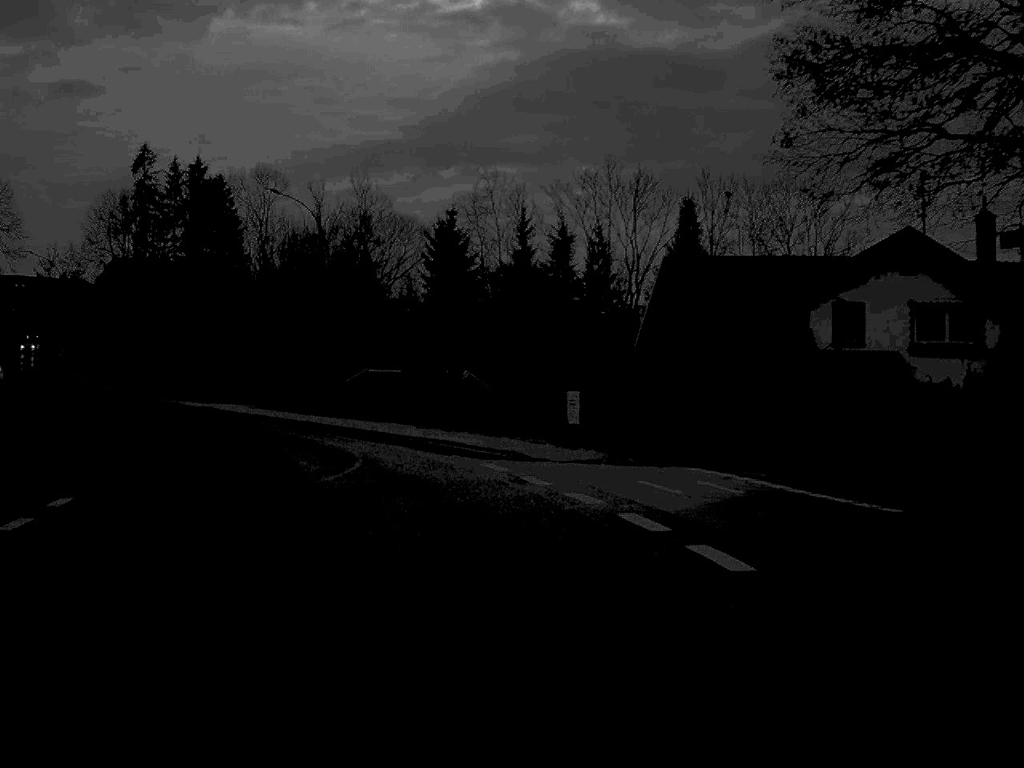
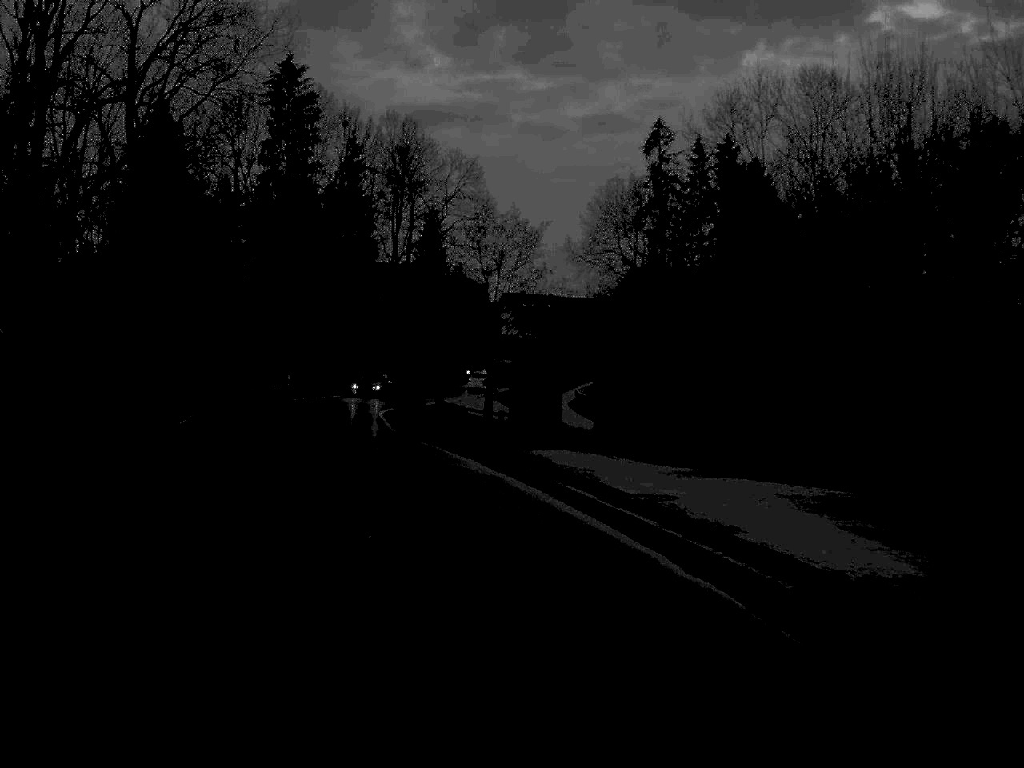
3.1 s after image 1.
(-7.4, +36.8) m; -24°
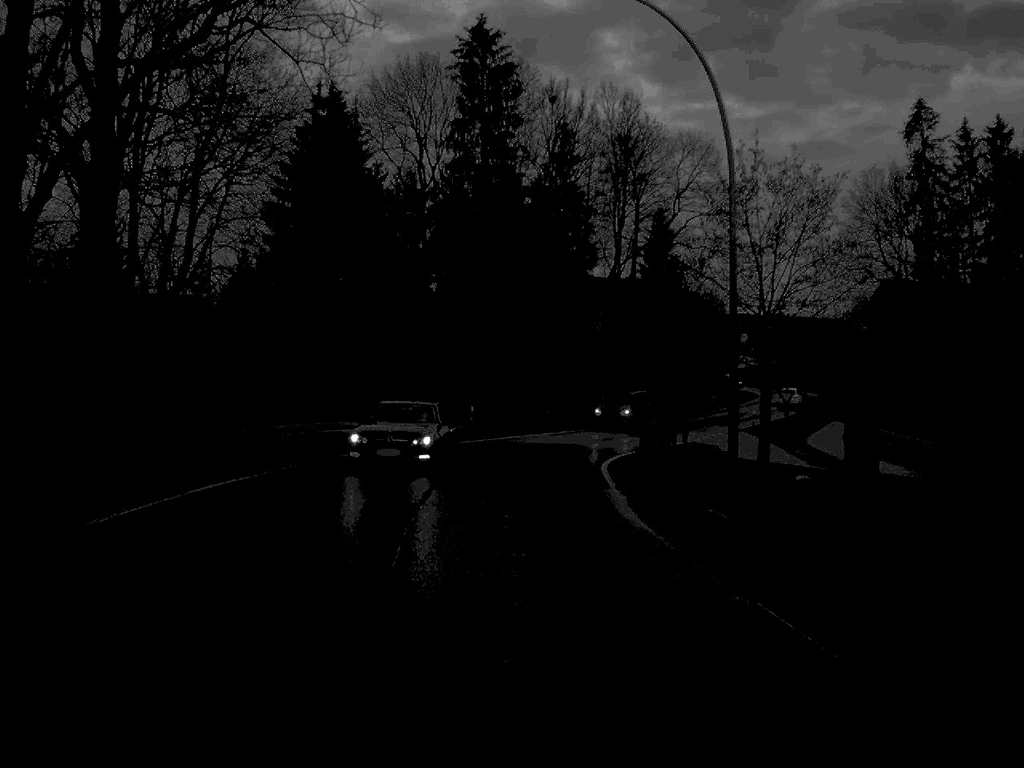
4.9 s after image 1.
(-2.2, +21.5) m; -10°
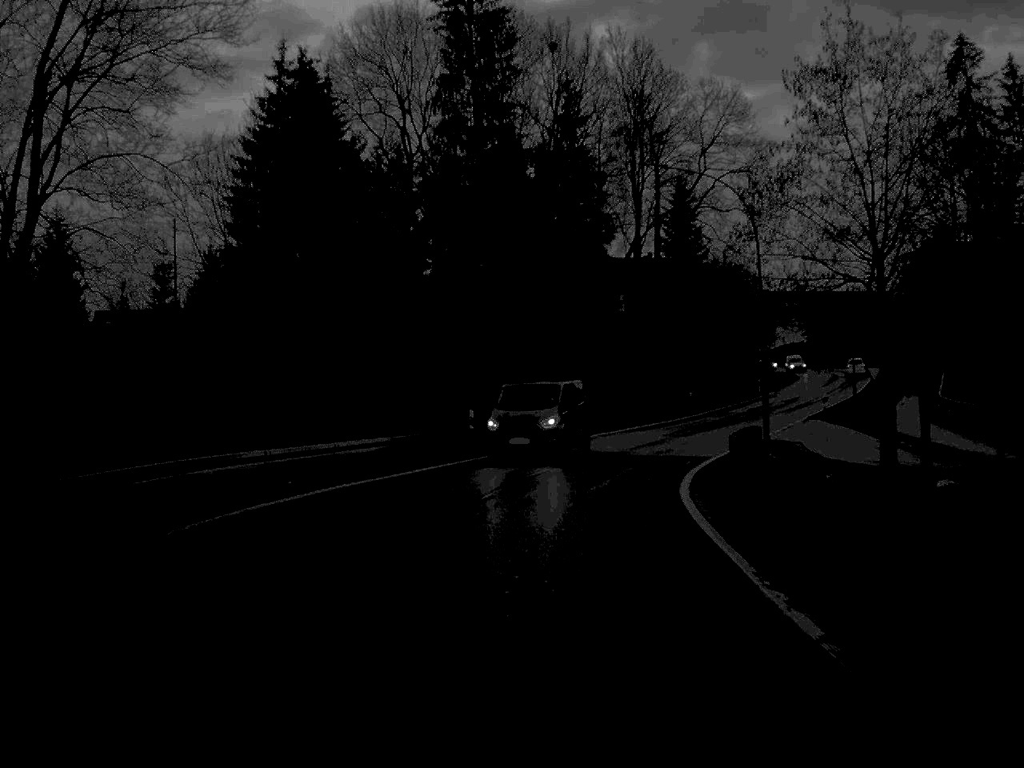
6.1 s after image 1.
(-0.1, +13.5) m; -1°
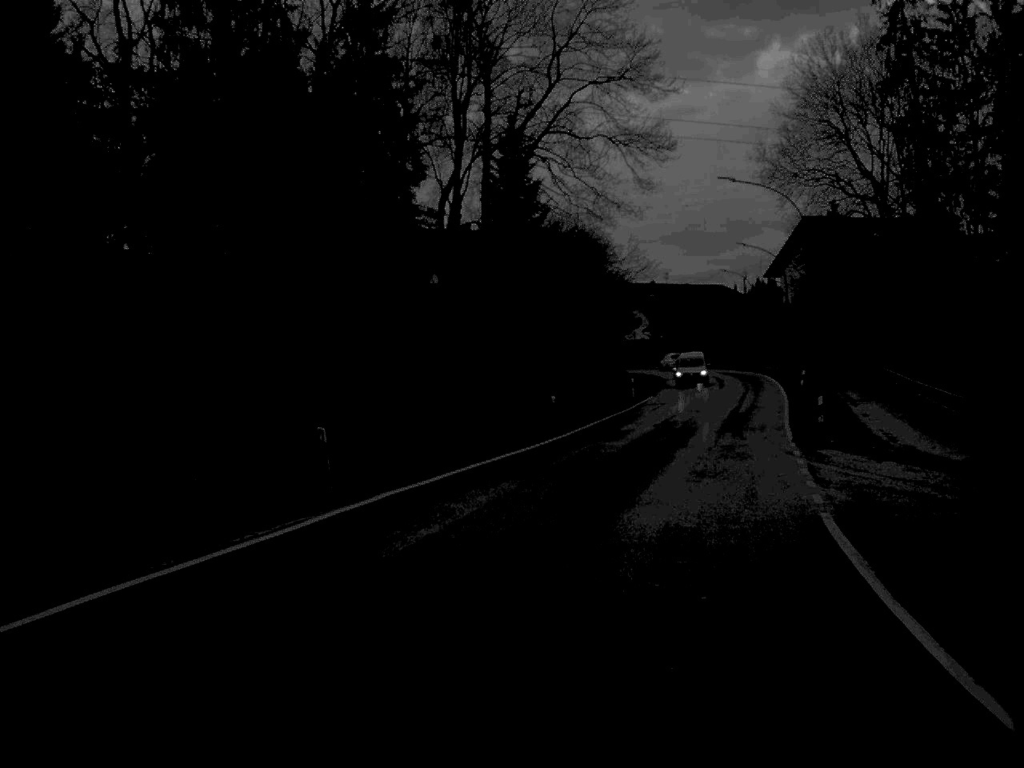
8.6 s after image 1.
(+1.6, +27.7) m; +9°
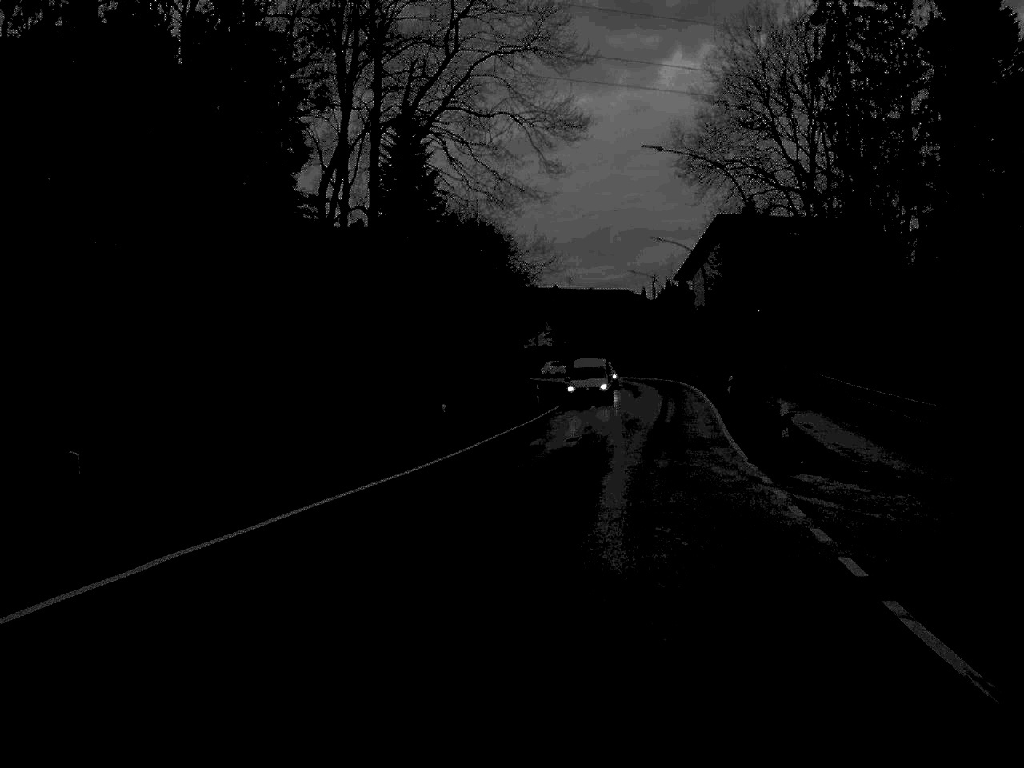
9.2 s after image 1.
(+0.3, +6.9) m; +5°
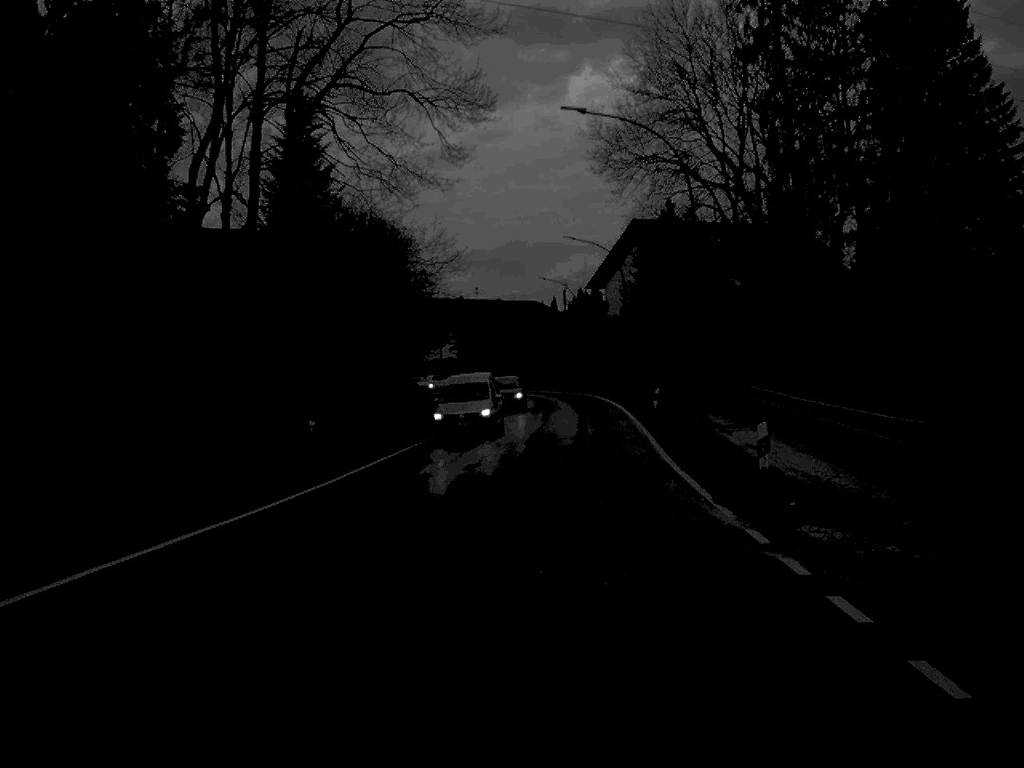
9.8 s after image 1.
(+0.2, +6.7) m; +4°
